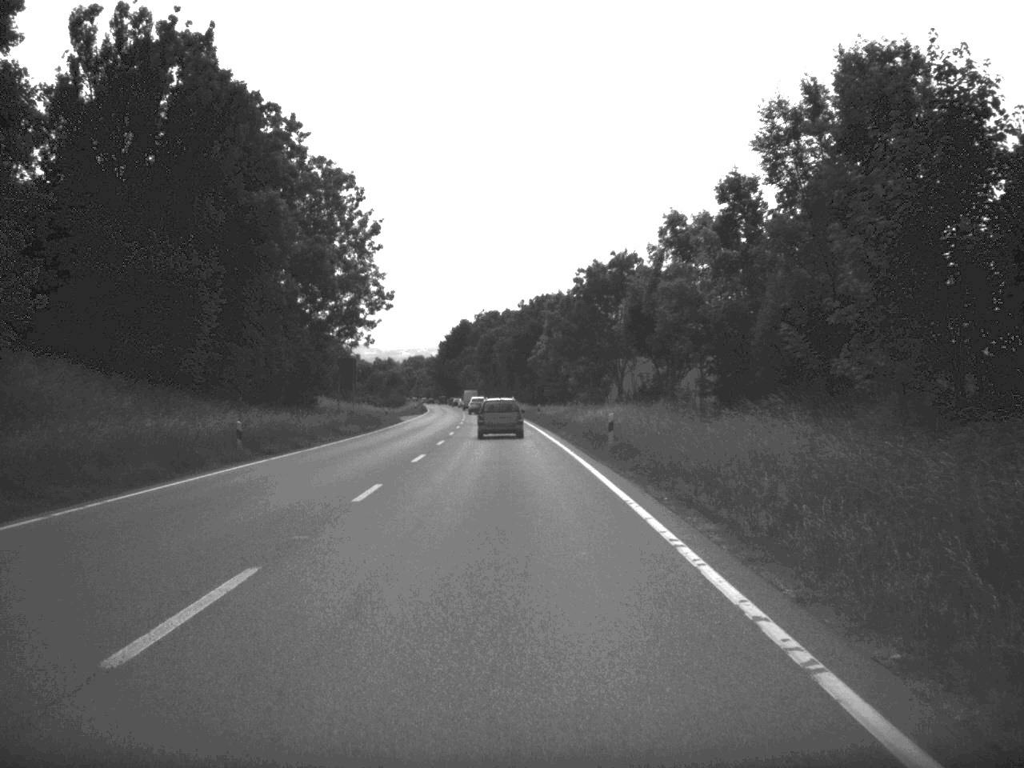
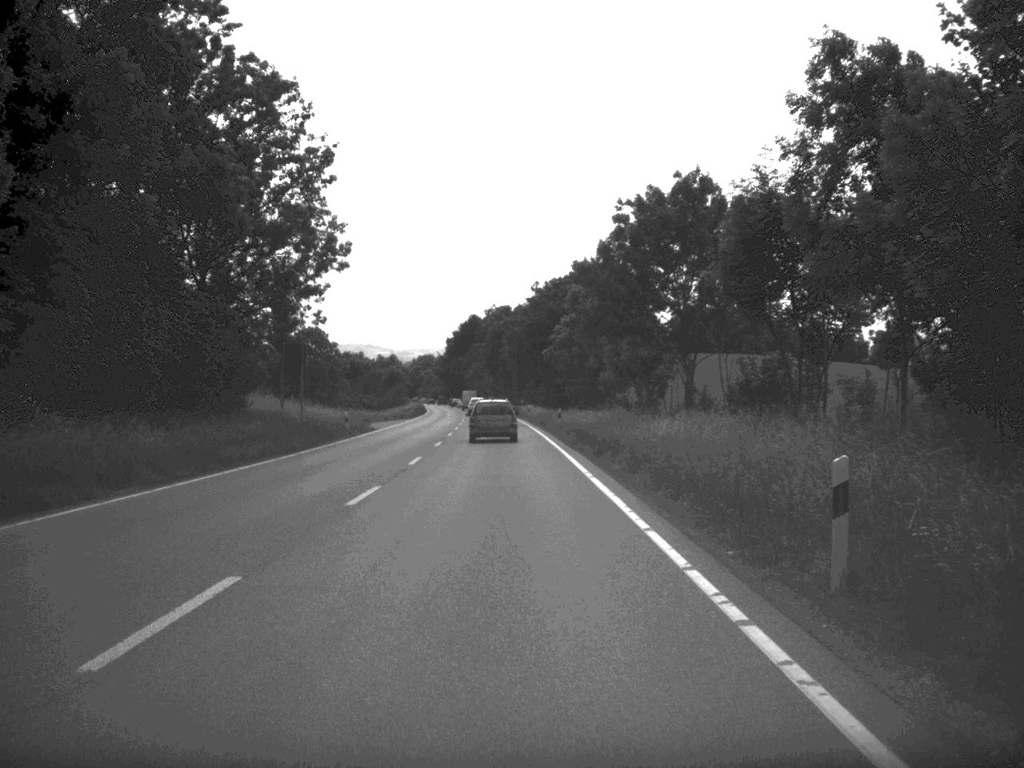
(-0.1, +23.5) m; -1°
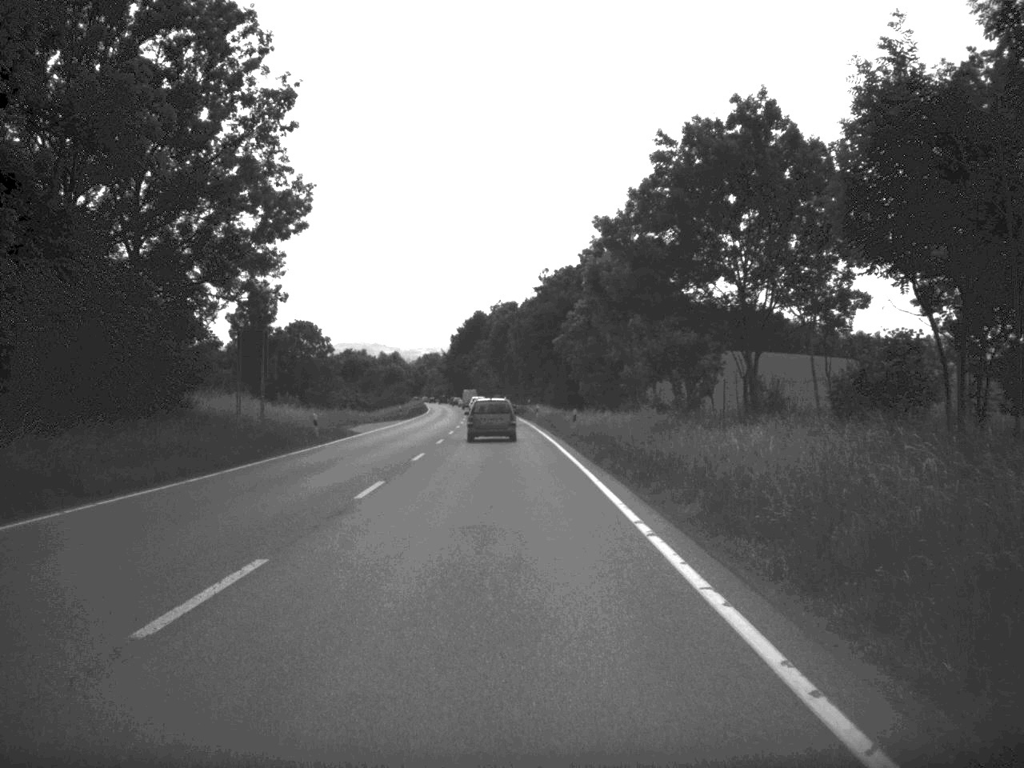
(0.0, +10.6) m; 0°
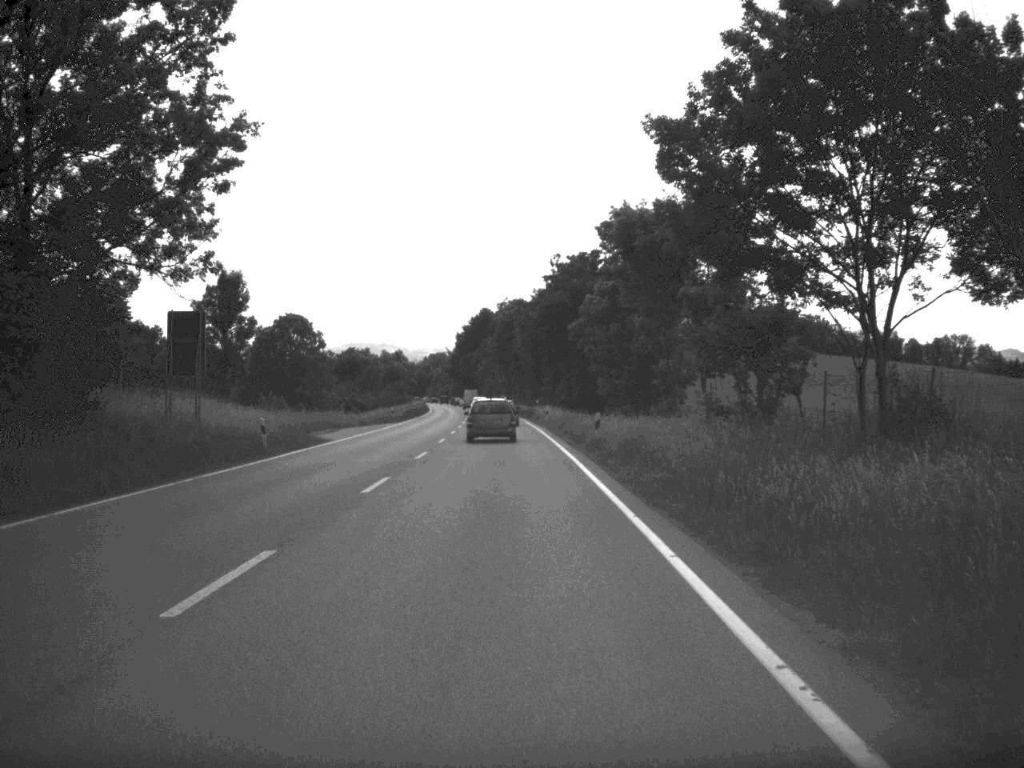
(0.0, +11.0) m; 0°
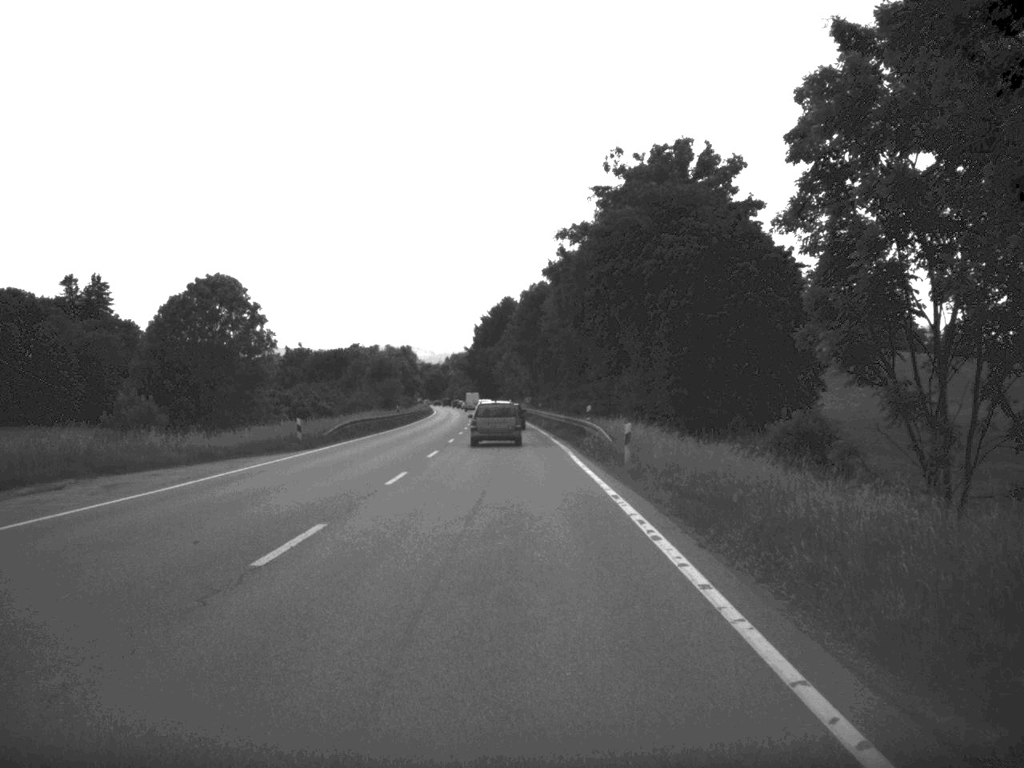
(-0.5, +43.9) m; -1°
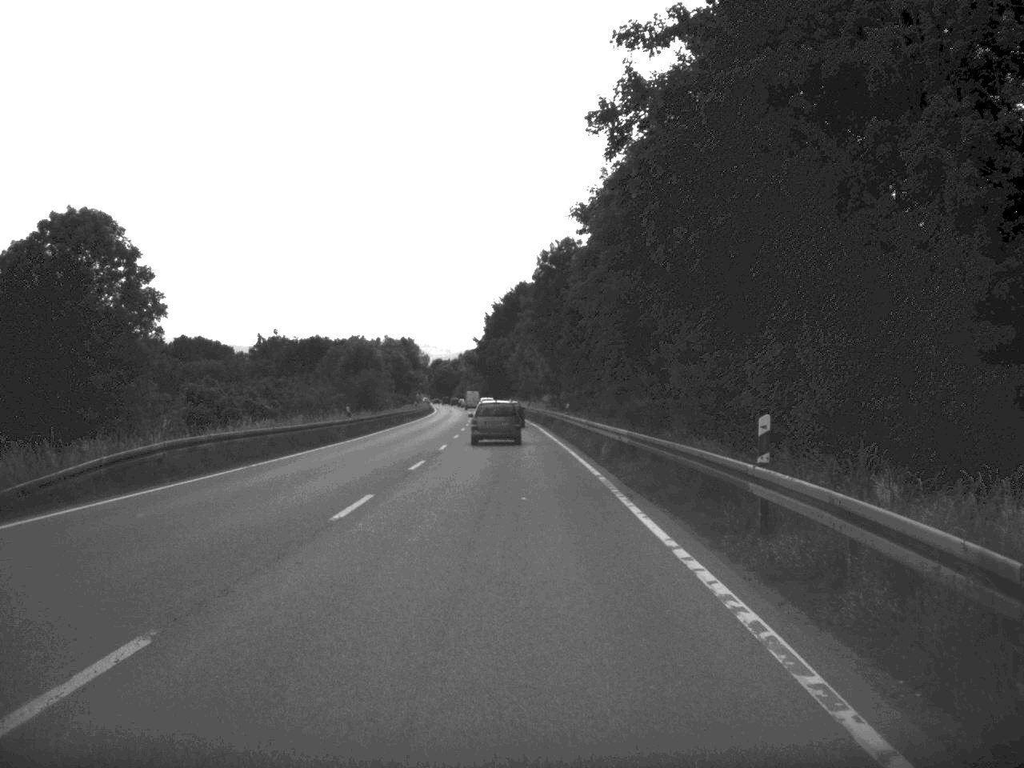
(-0.2, +31.2) m; -1°
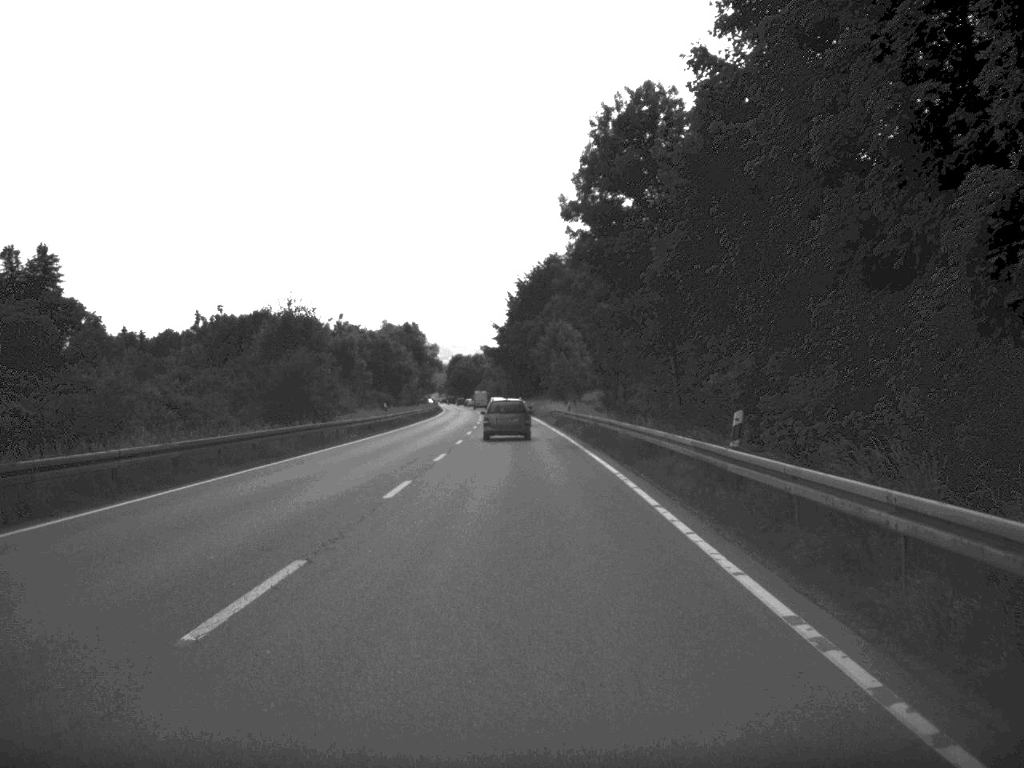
(-0.6, +43.7) m; -1°
